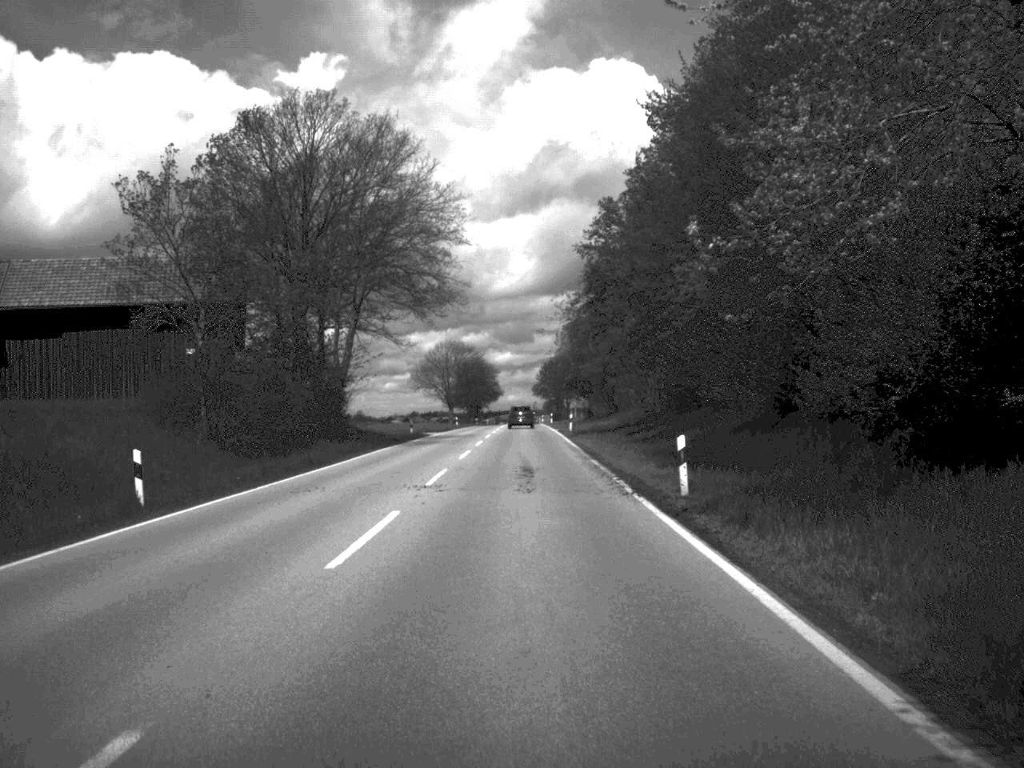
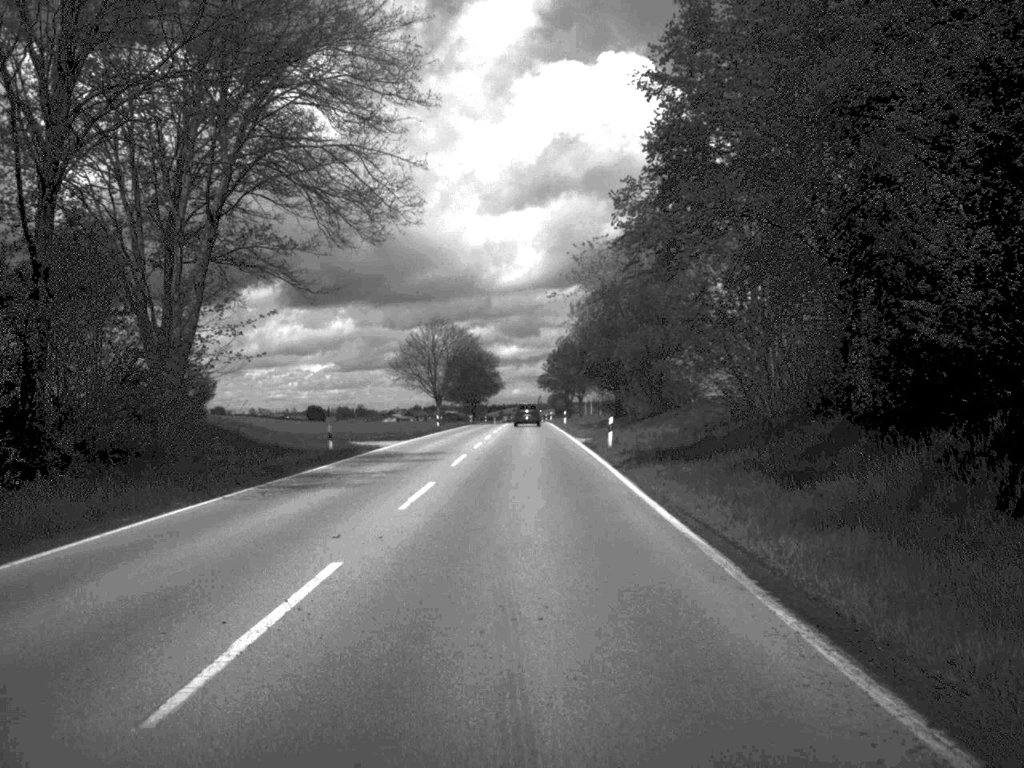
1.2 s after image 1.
(-0.1, +30.0) m; 0°
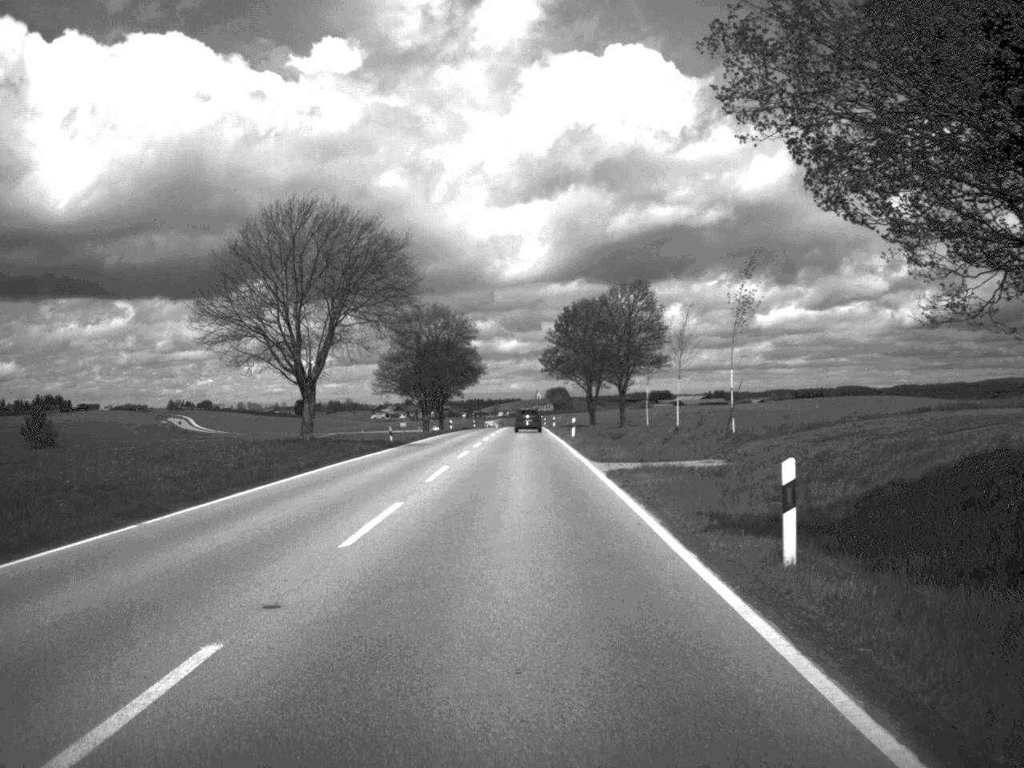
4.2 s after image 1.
(+0.1, +76.7) m; 0°
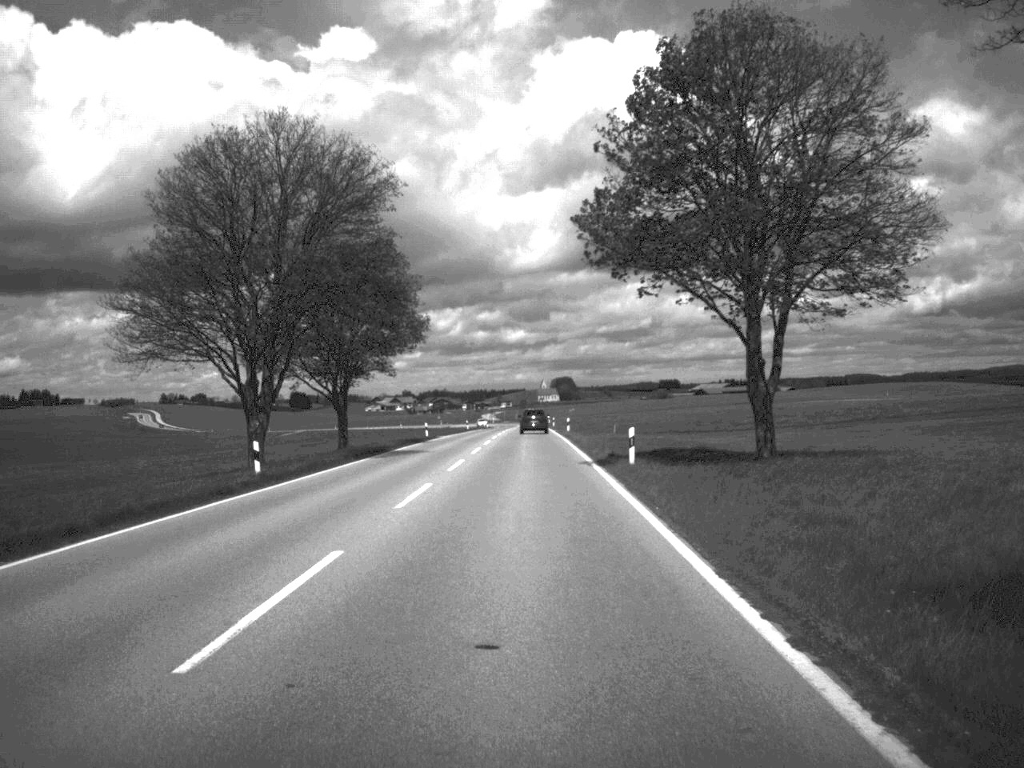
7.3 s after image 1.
(-0.2, +79.2) m; 0°
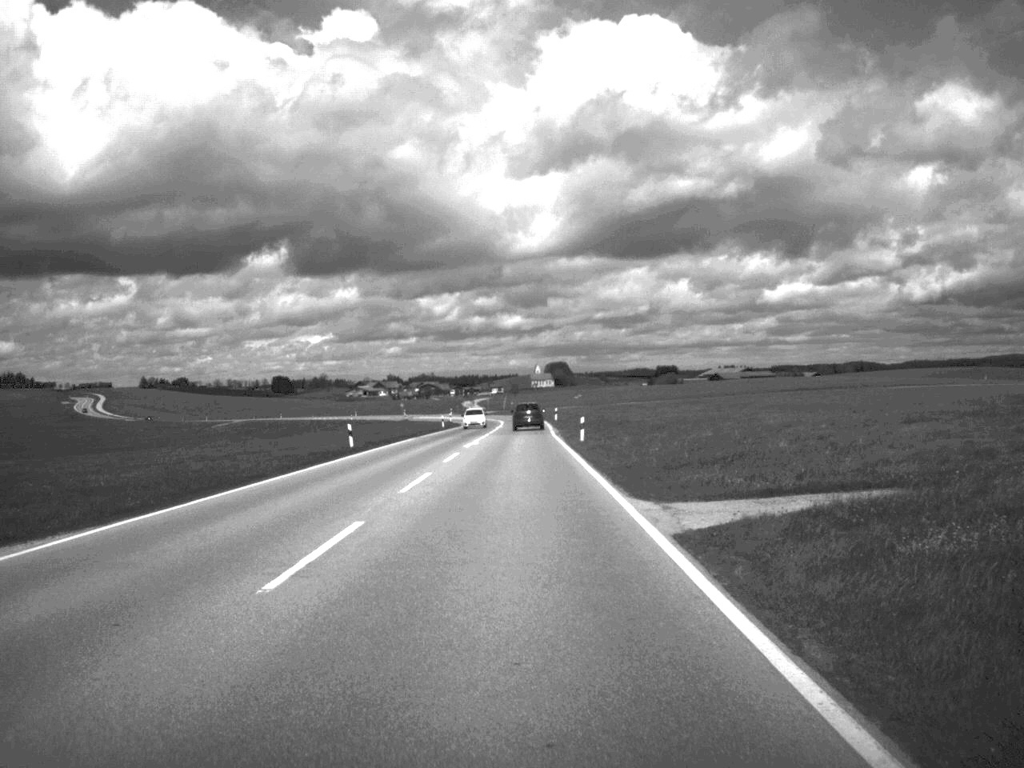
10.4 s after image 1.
(+0.1, +80.9) m; 0°
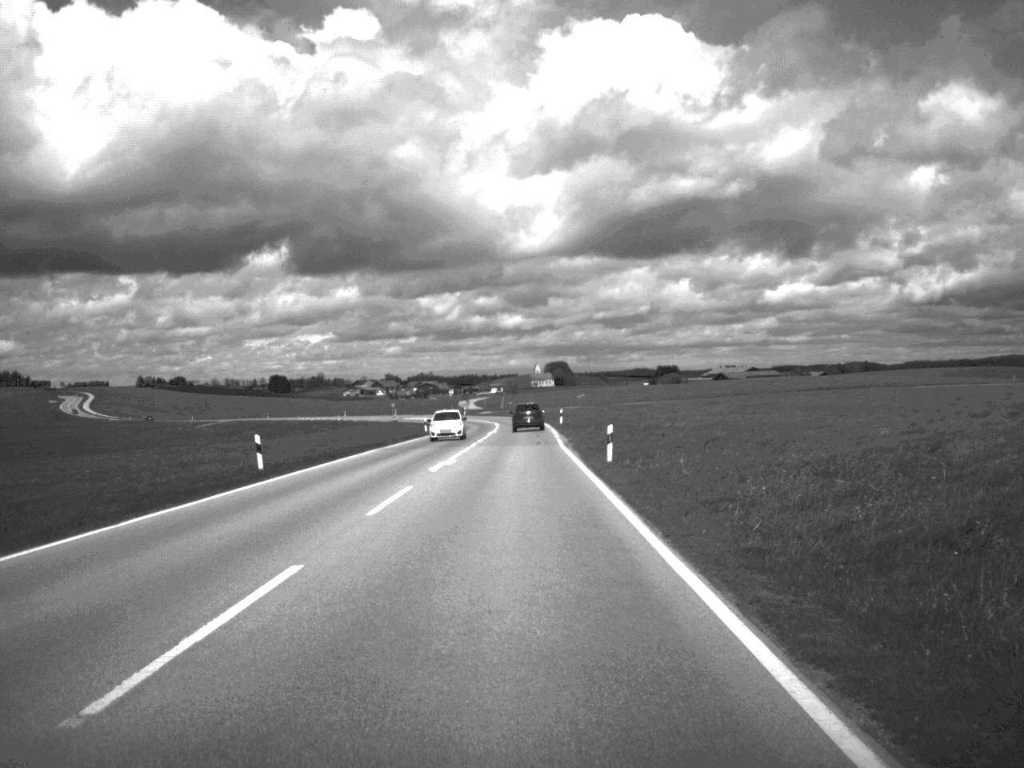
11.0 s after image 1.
(0.0, +16.4) m; 0°
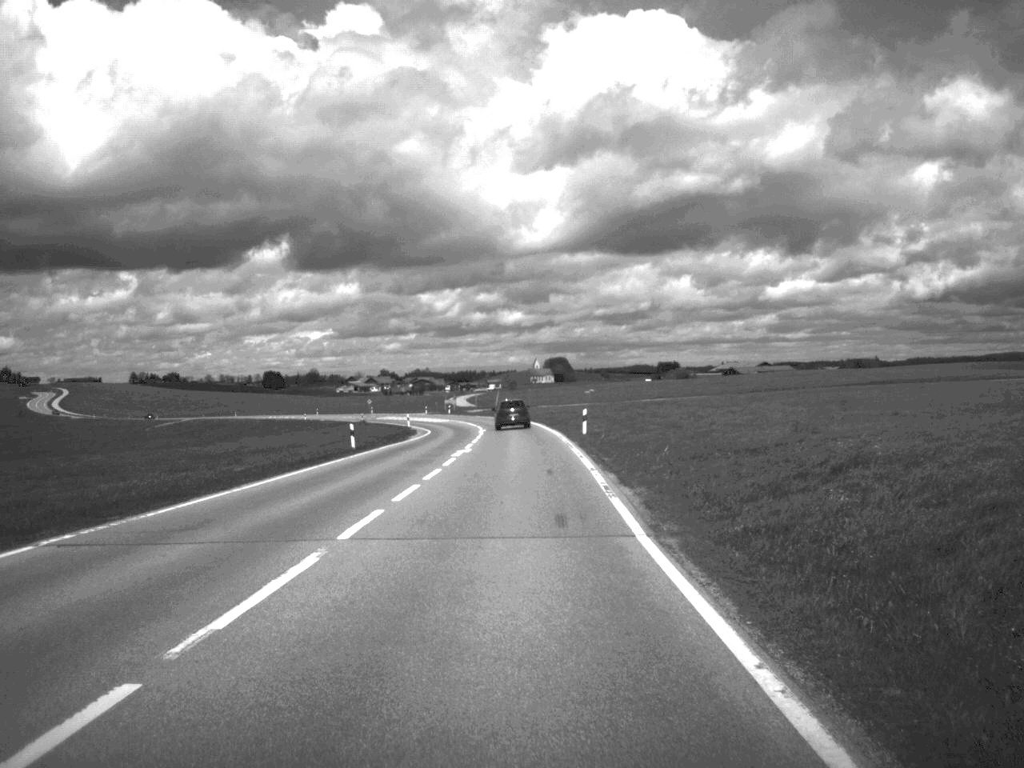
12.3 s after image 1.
(0.0, +34.4) m; 0°
